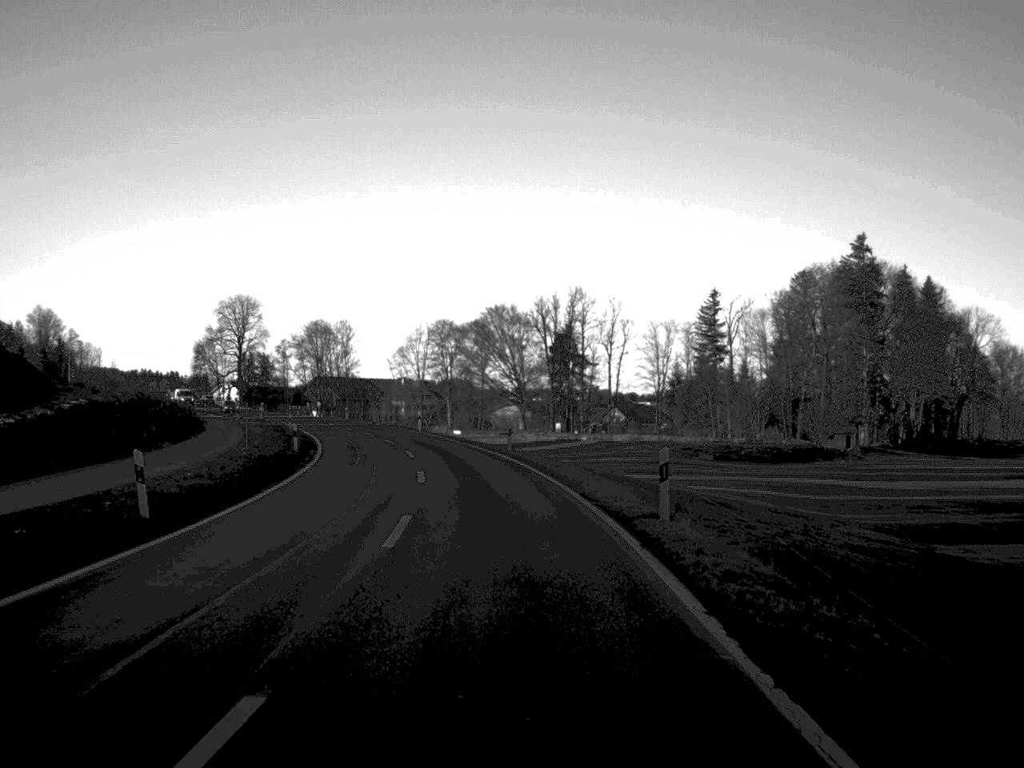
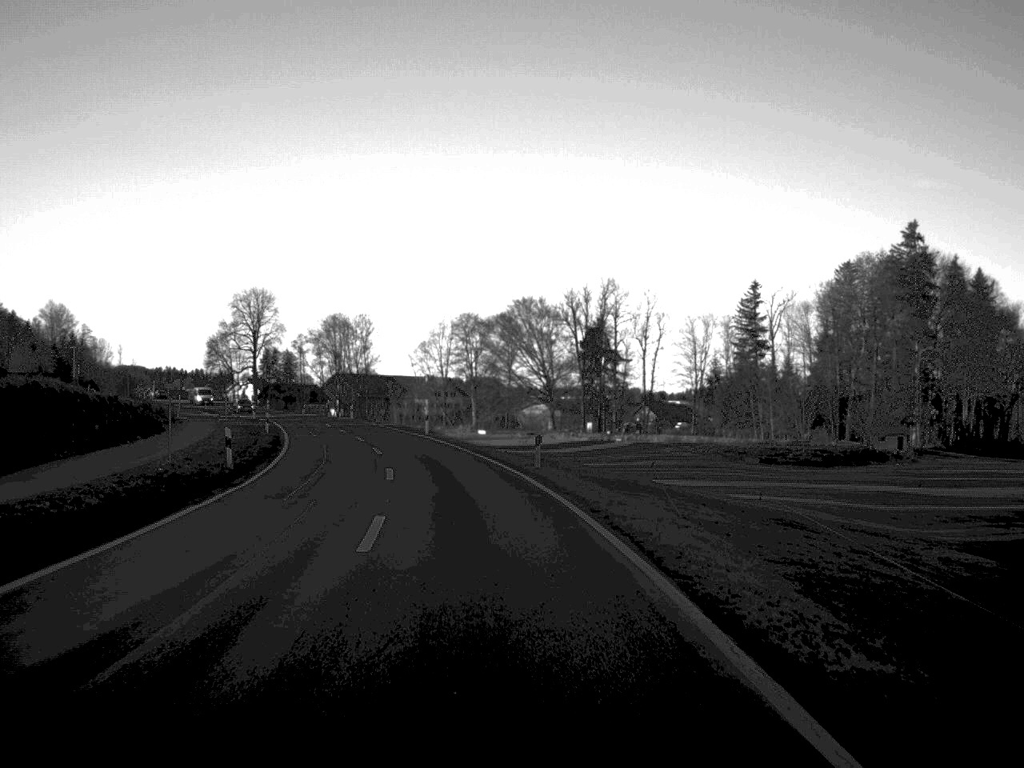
(-0.1, +13.3) m; -1°
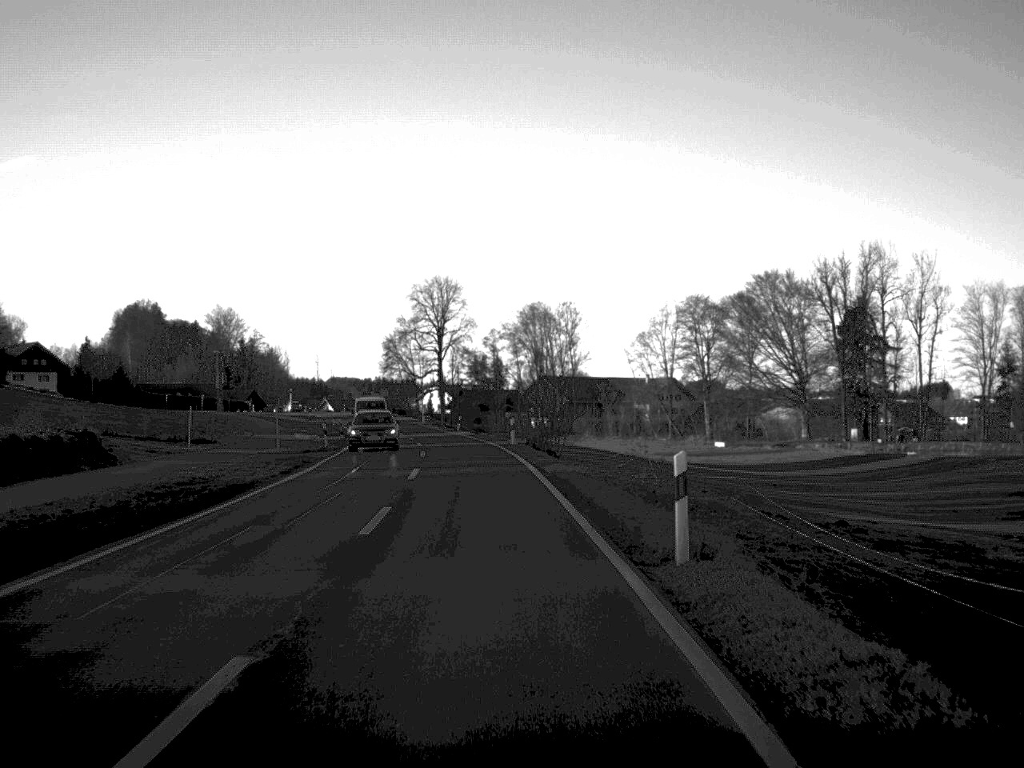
(-3.7, +44.4) m; -10°
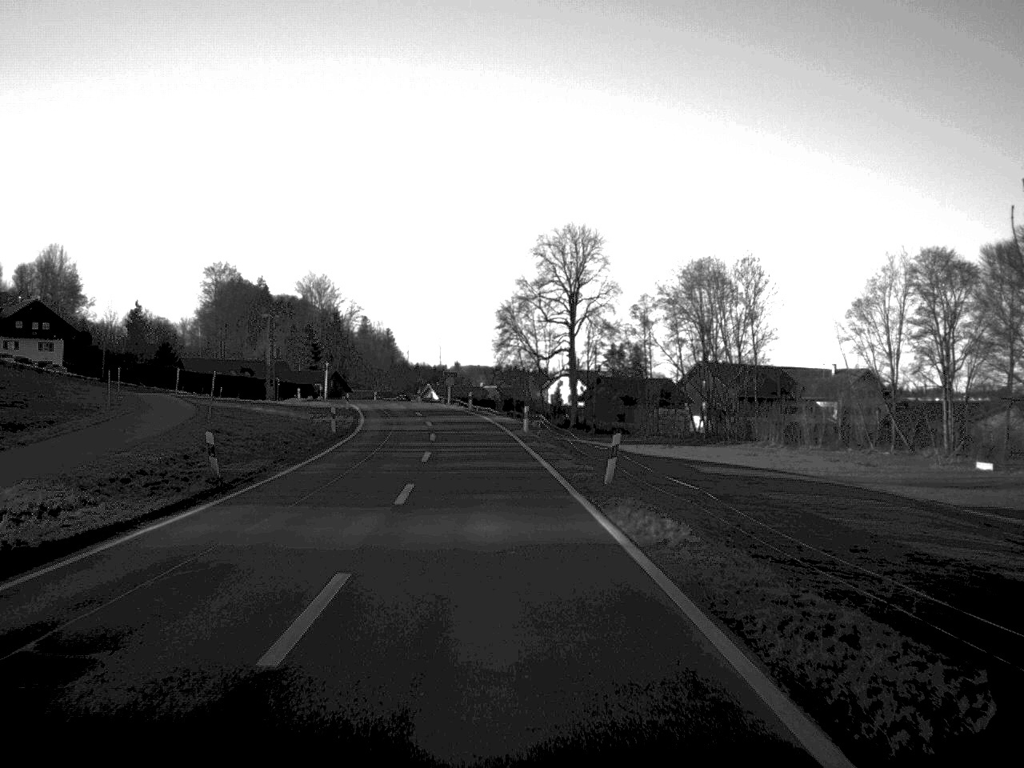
(-3.1, +55.2) m; -6°
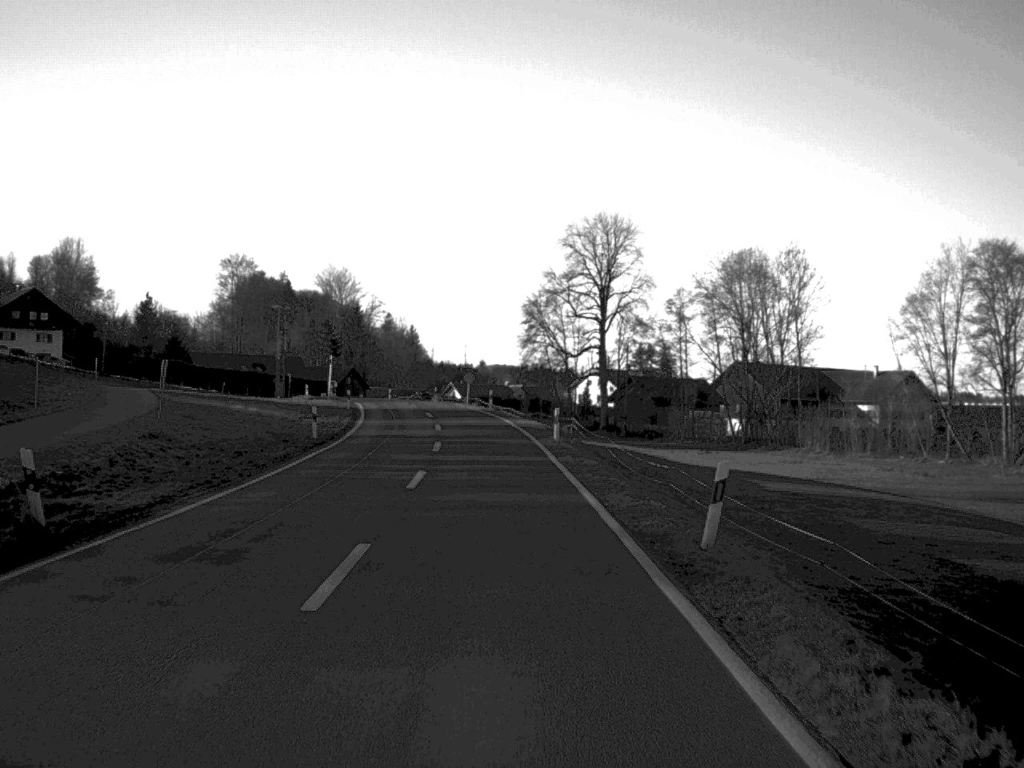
(-0.1, +9.8) m; -1°
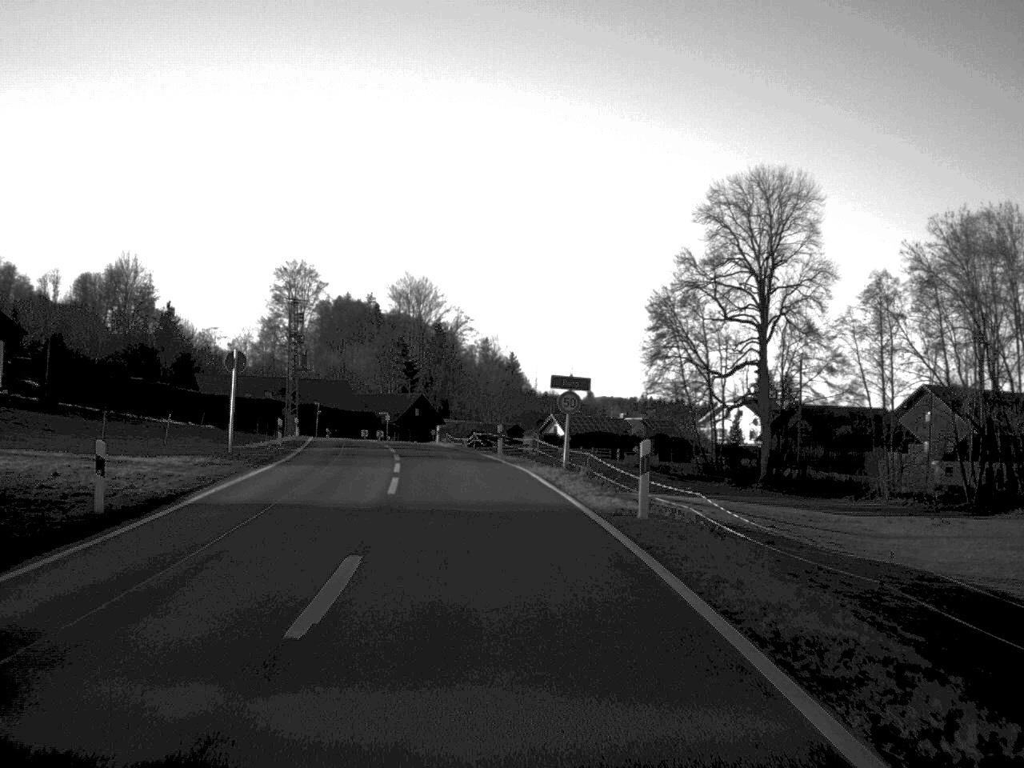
(-1.8, +47.3) m; -5°
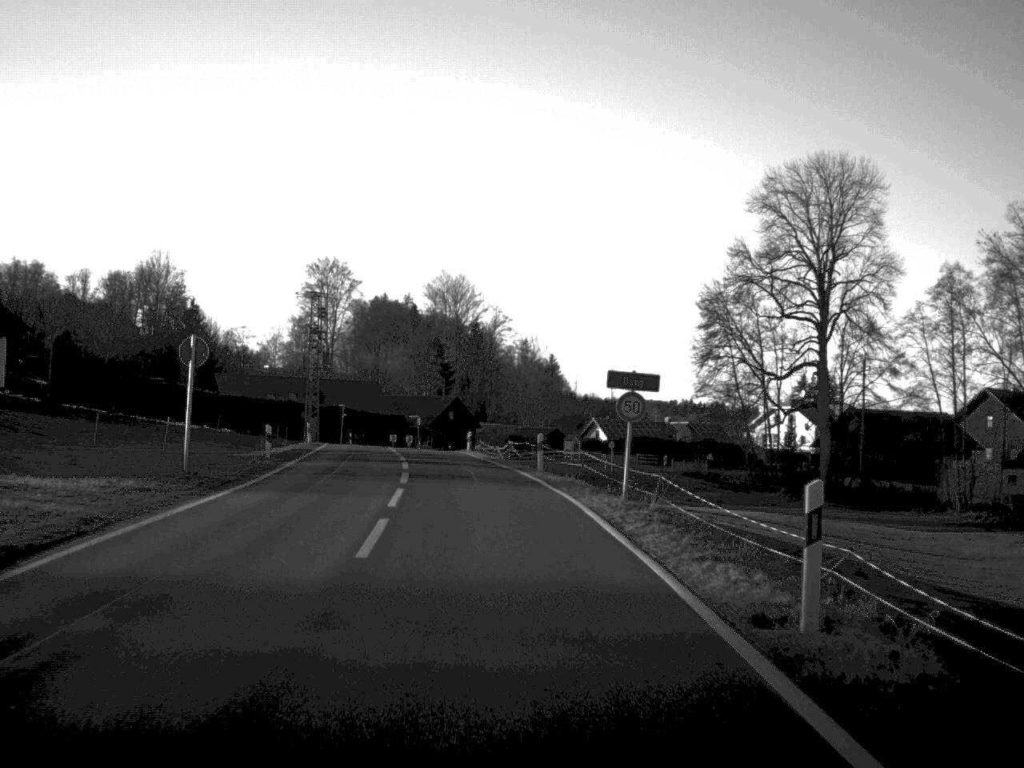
(-0.1, +8.1) m; -2°
